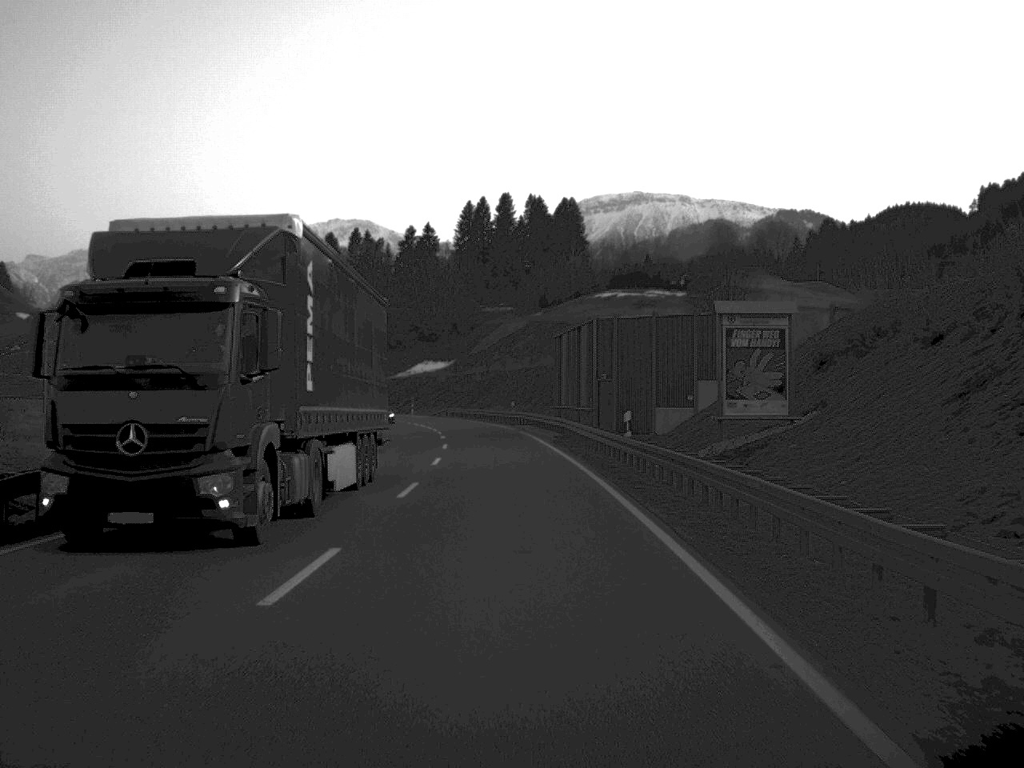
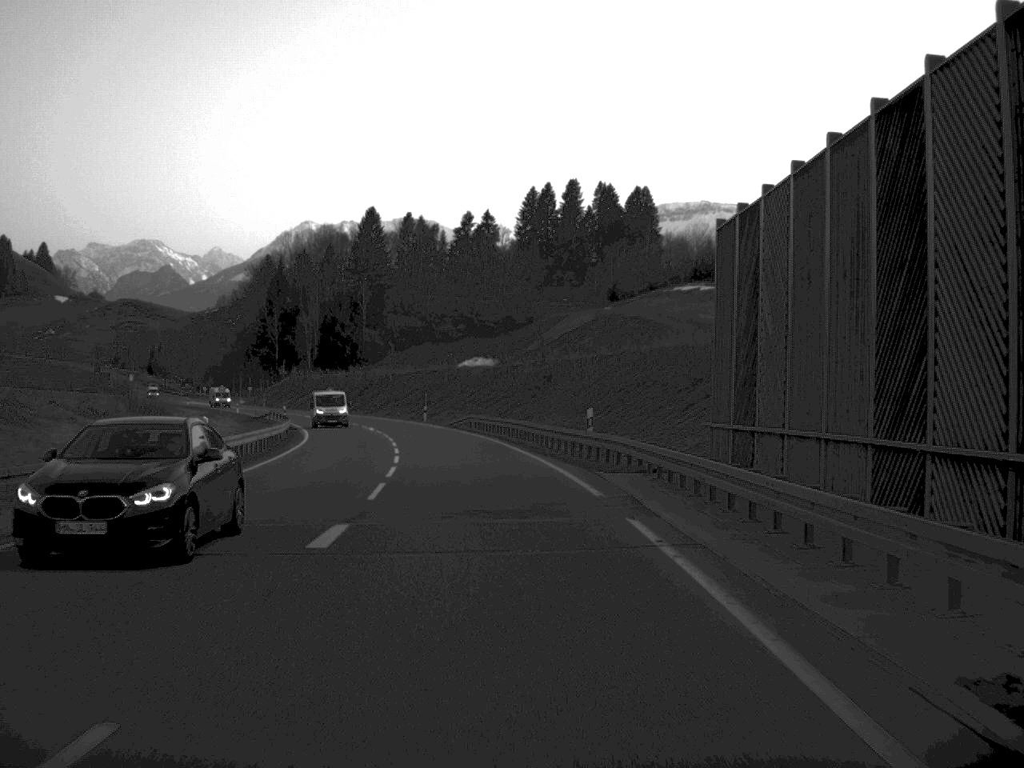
(-0.8, +43.8) m; -3°
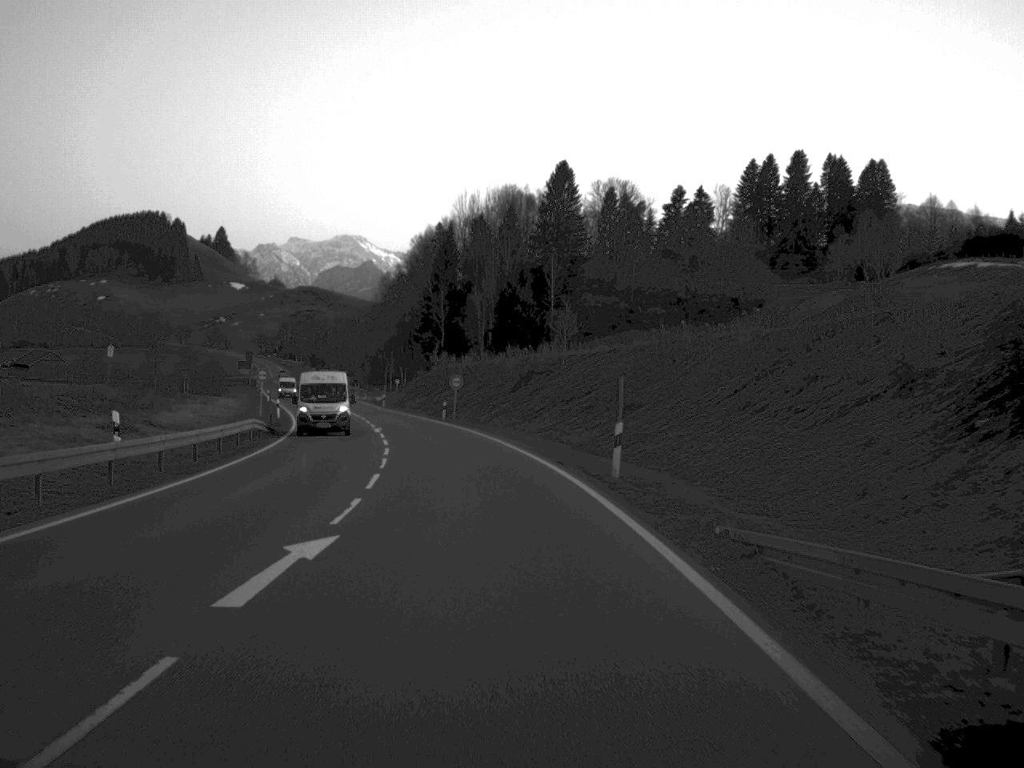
(-4.3, +58.7) m; -9°
